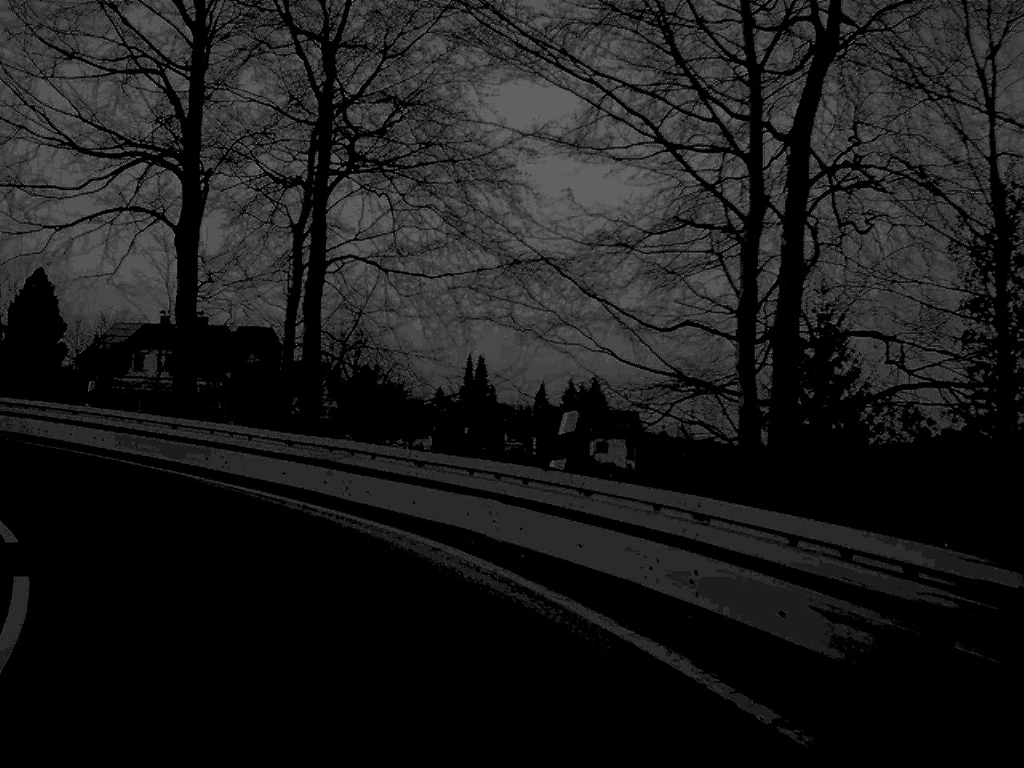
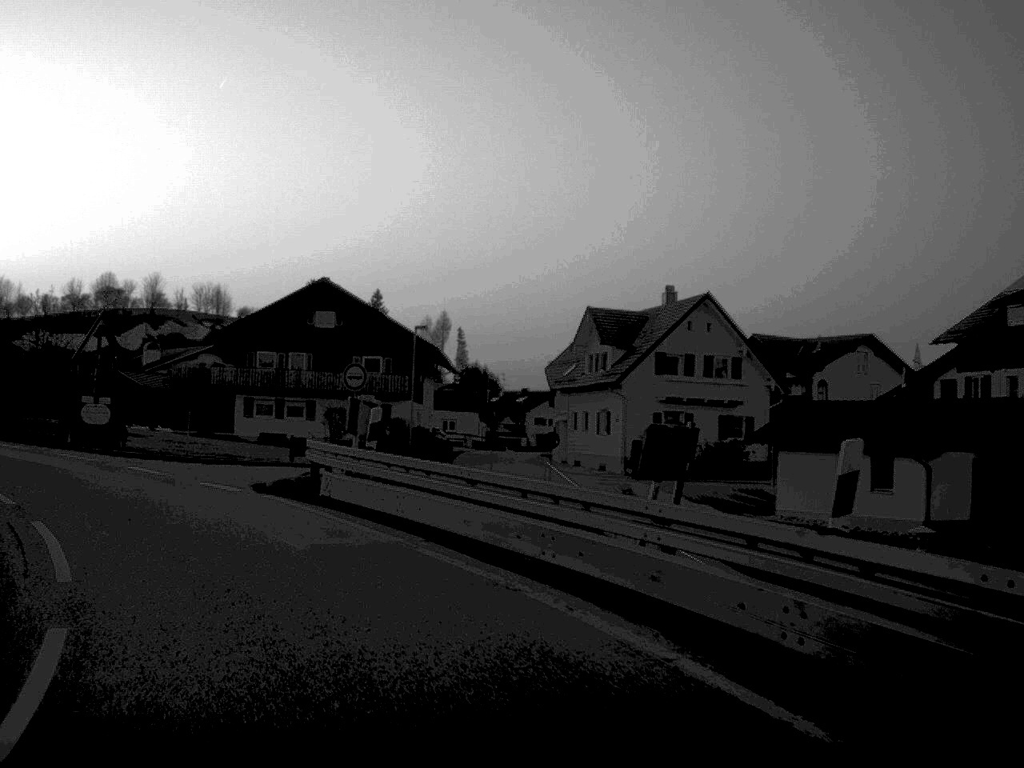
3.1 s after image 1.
(-17.6, +27.4) m; -66°
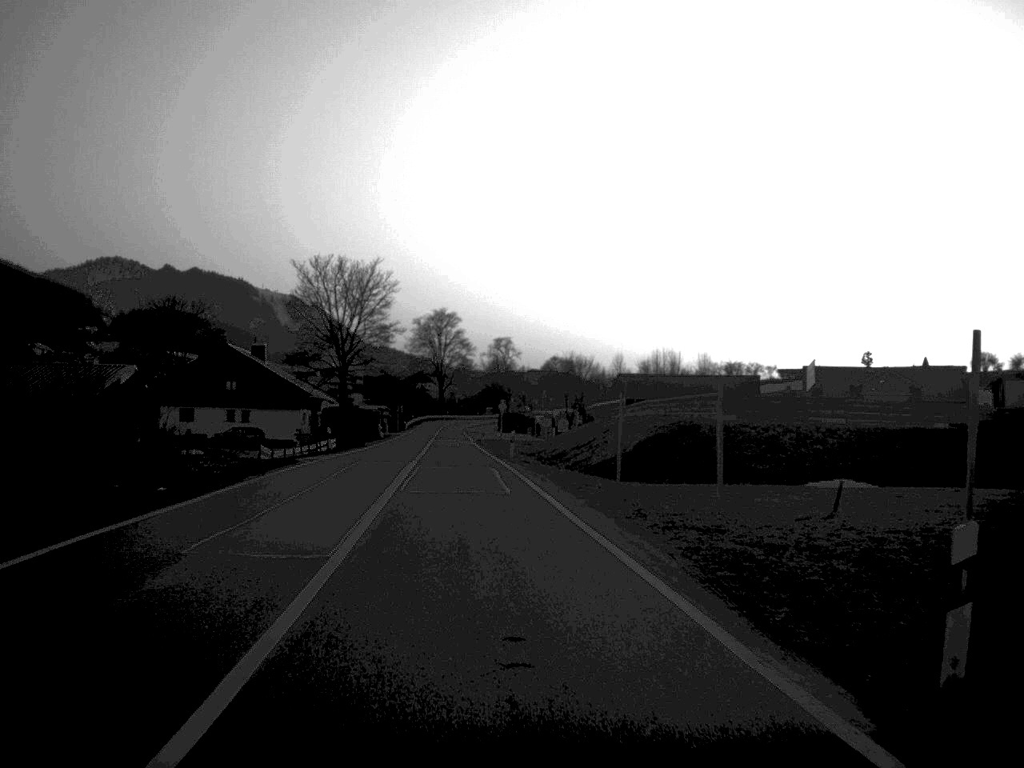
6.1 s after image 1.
(-17.1, +28.9) m; -54°
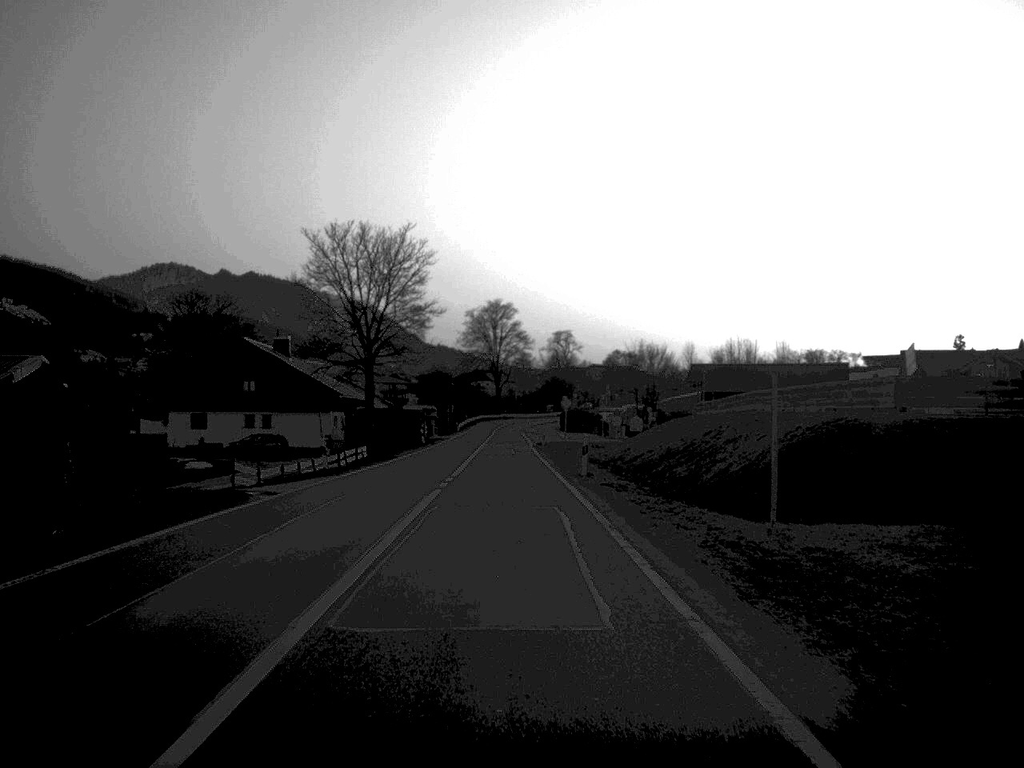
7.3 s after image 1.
(-0.4, +15.0) m; -3°
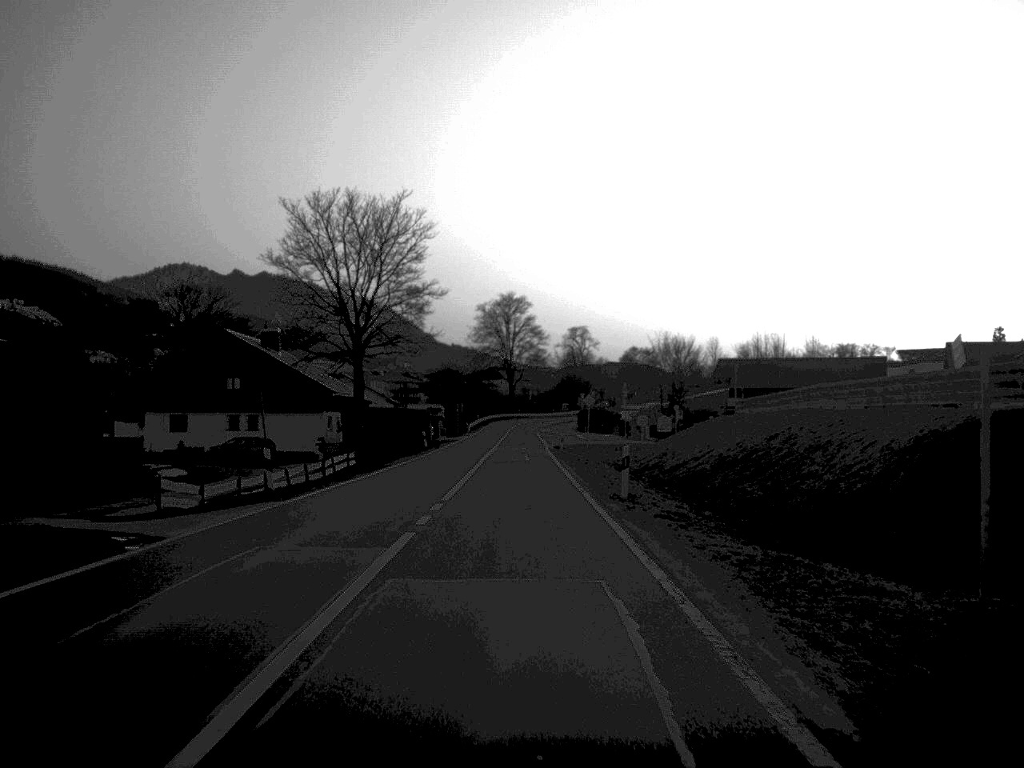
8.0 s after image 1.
(-0.1, +9.4) m; -1°
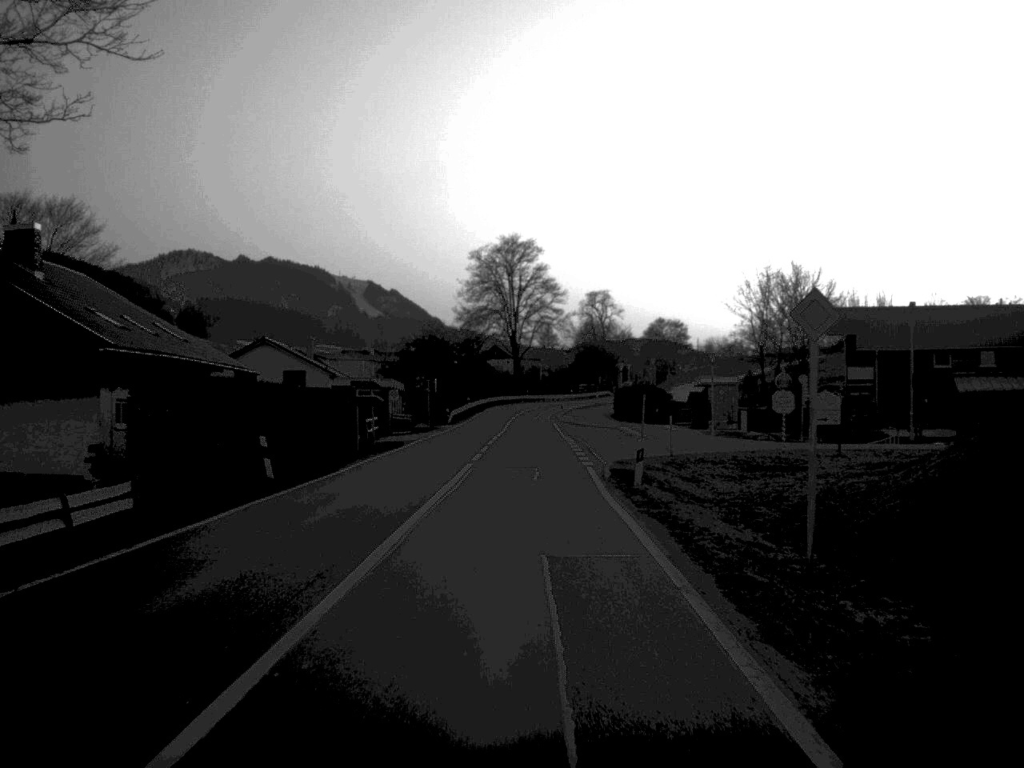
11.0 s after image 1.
(0.0, +44.4) m; 0°
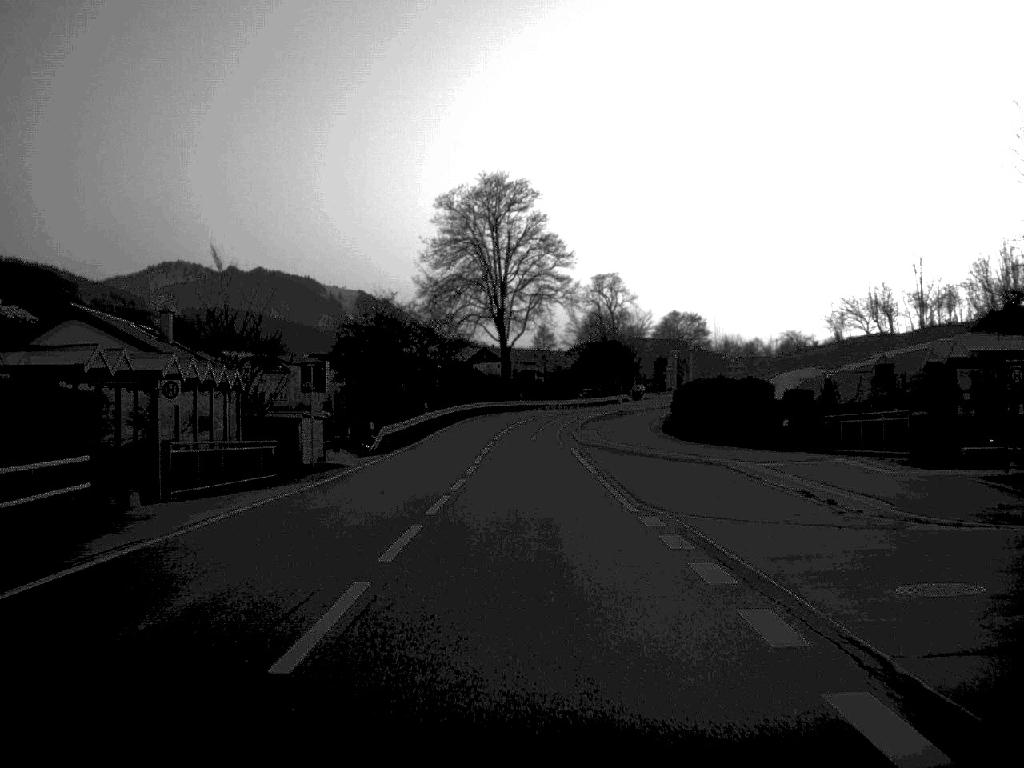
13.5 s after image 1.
(+0.1, +40.0) m; 0°
